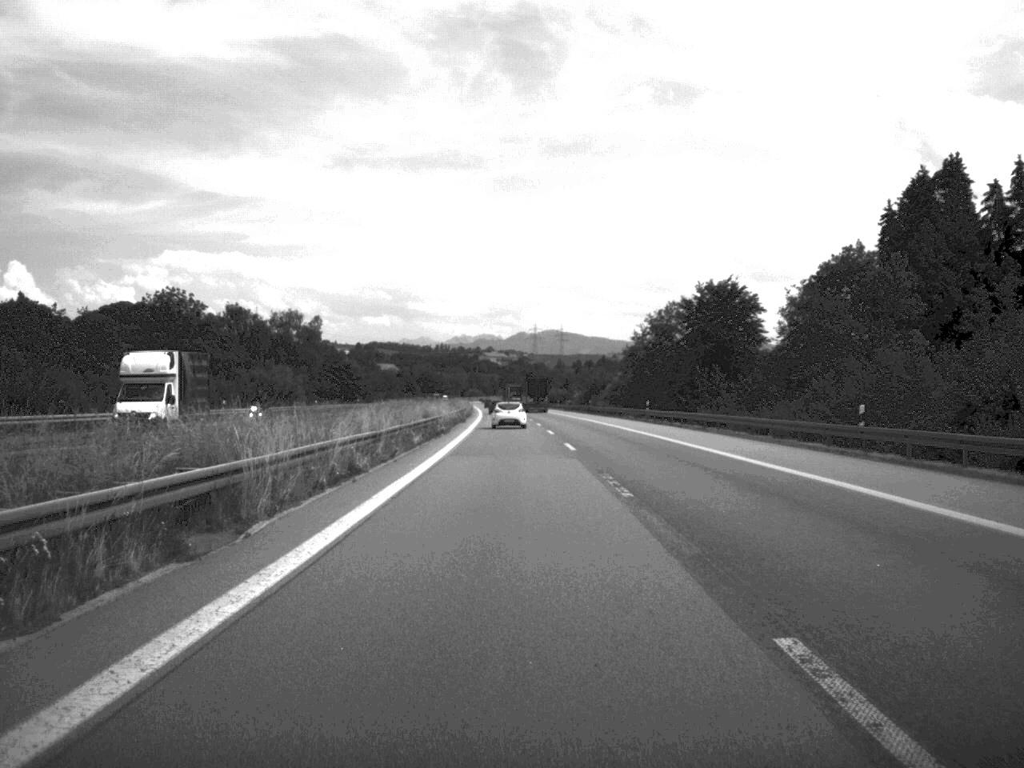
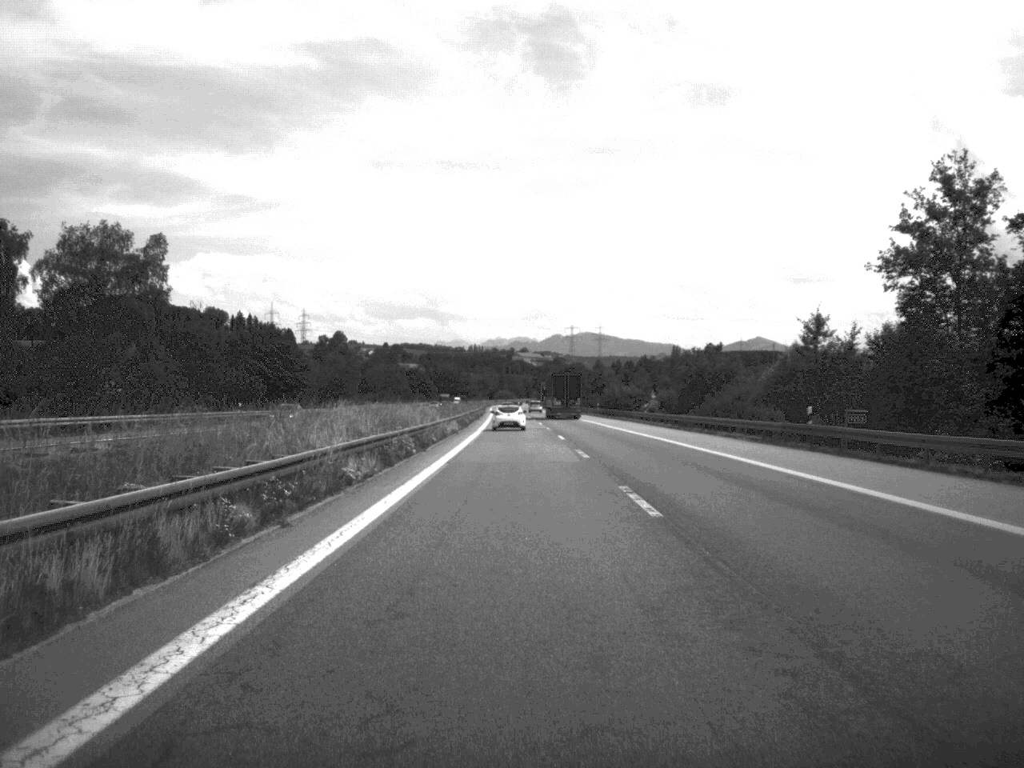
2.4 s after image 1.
(-1.3, +91.5) m; -2°
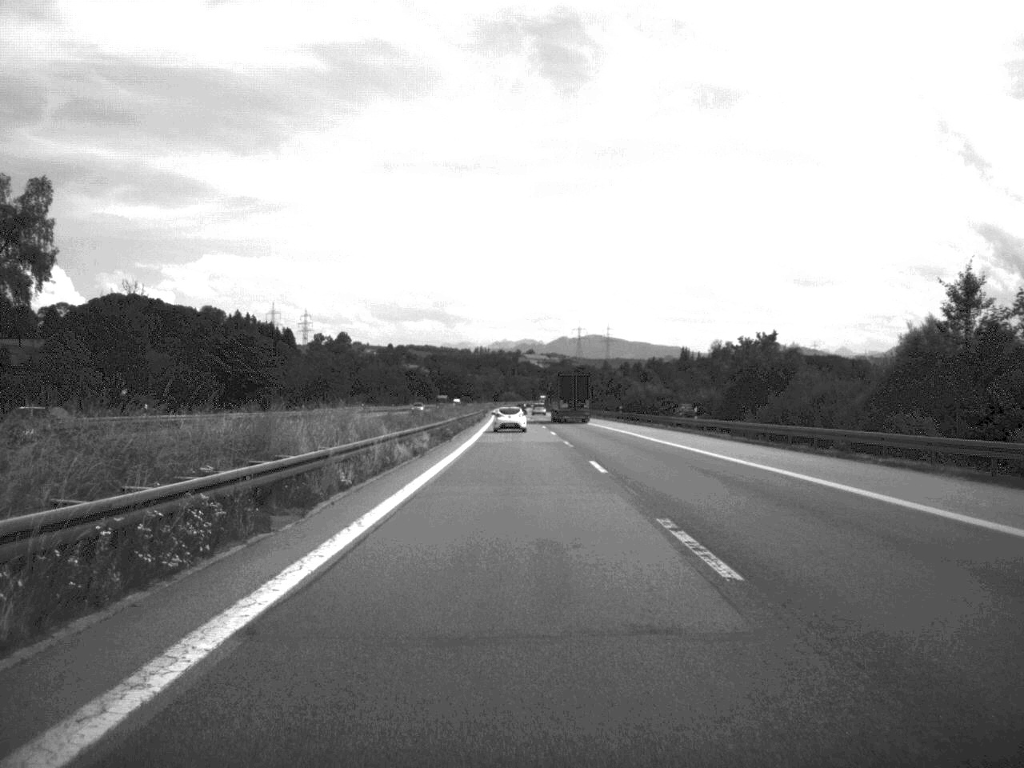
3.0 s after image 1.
(-0.1, +23.8) m; 0°
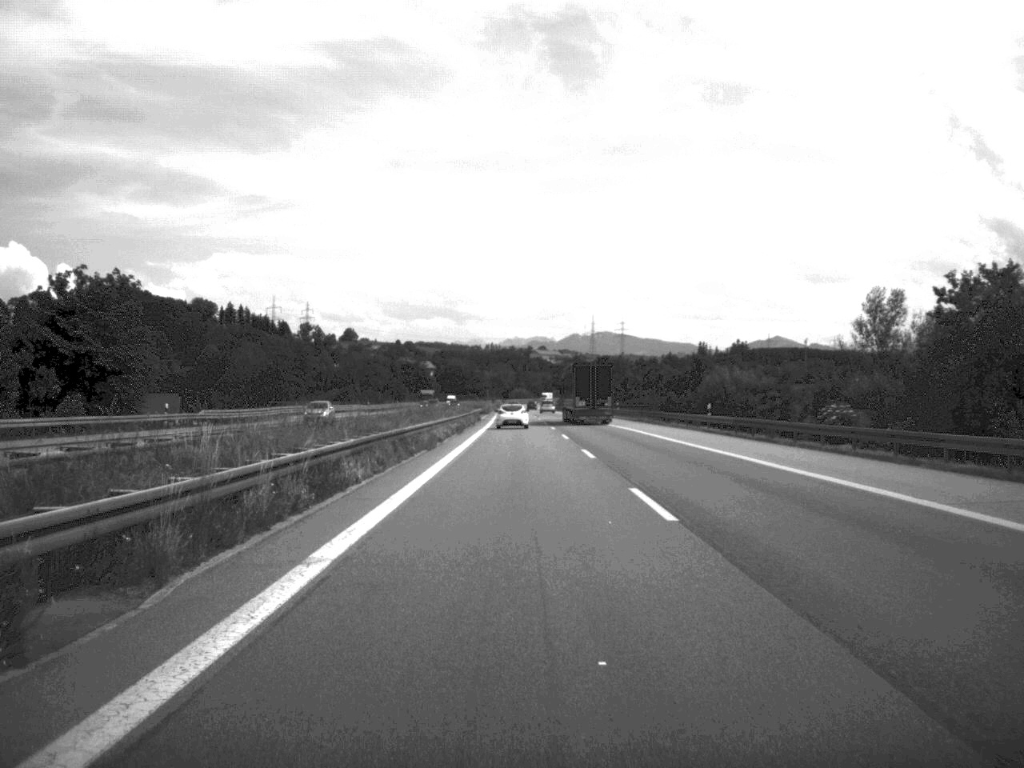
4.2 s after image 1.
(-0.2, +47.9) m; -1°
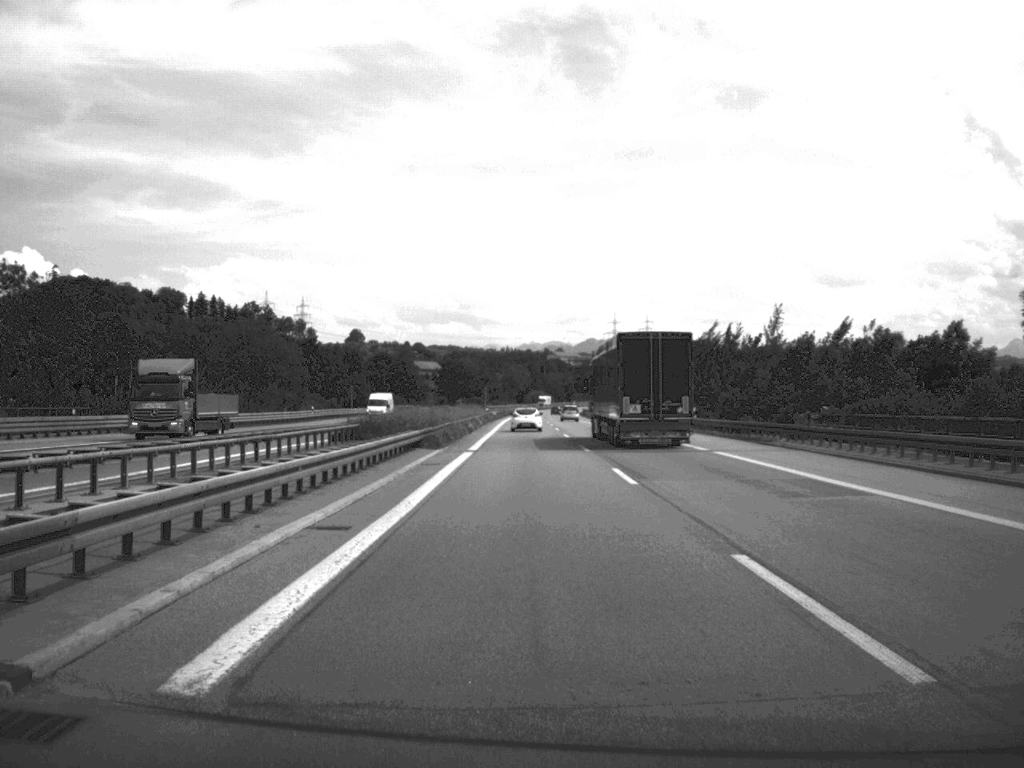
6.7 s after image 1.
(-0.8, +97.9) m; -1°
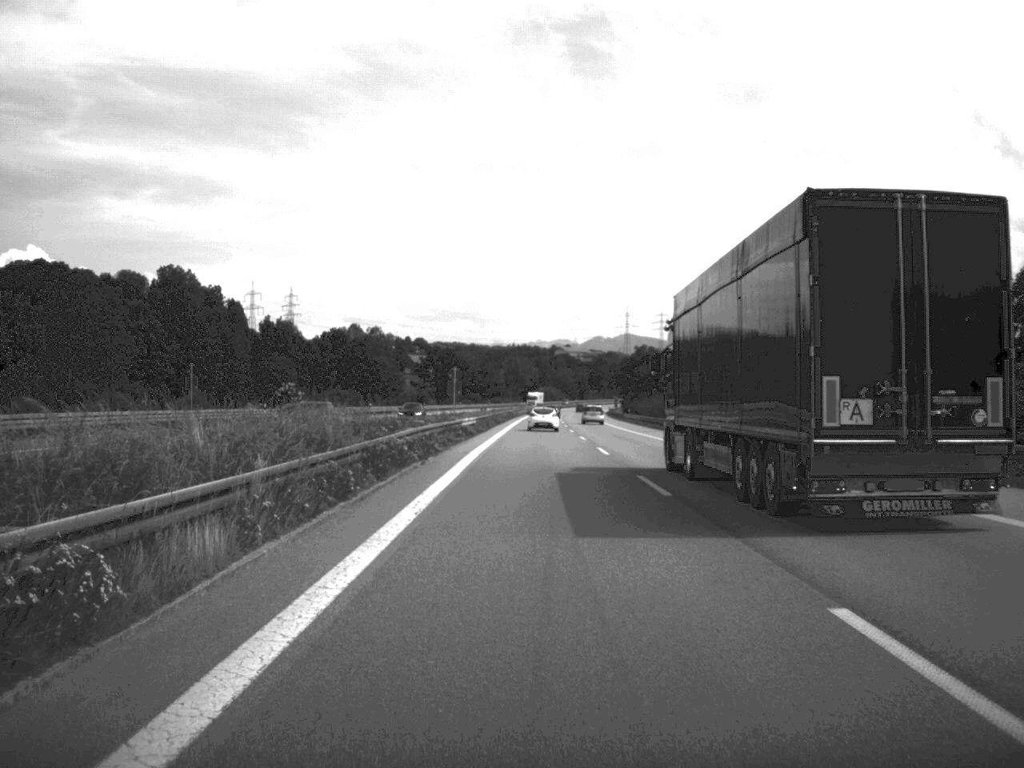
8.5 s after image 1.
(-0.2, +74.4) m; 0°
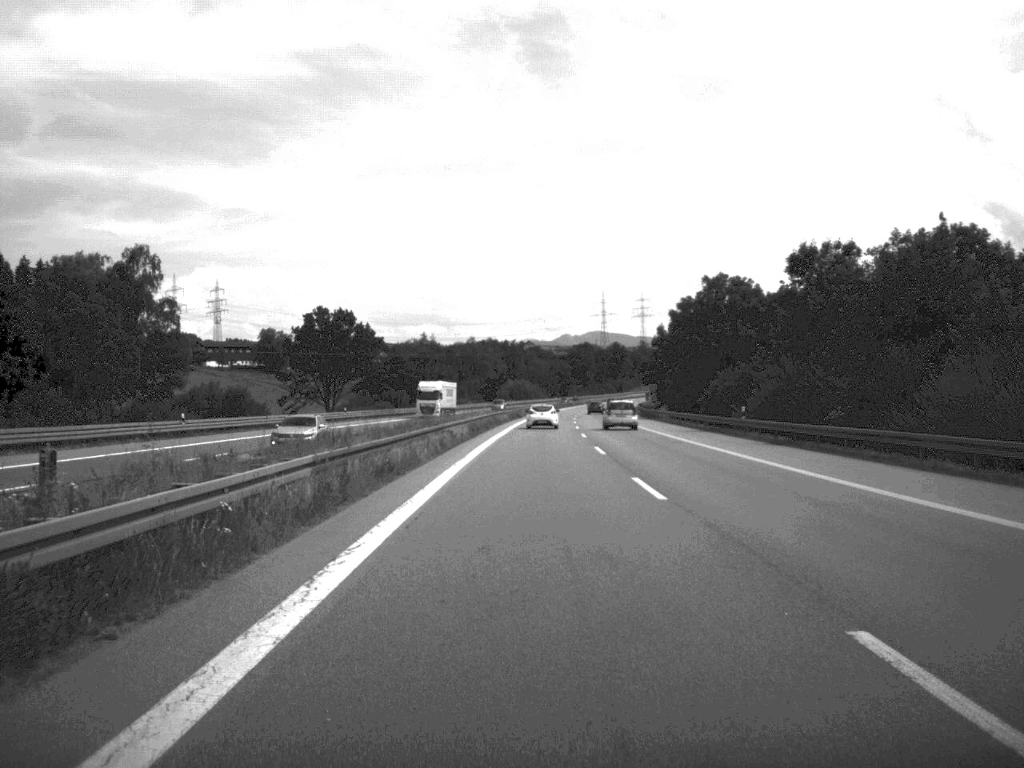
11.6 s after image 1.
(+1.4, +125.0) m; +1°
